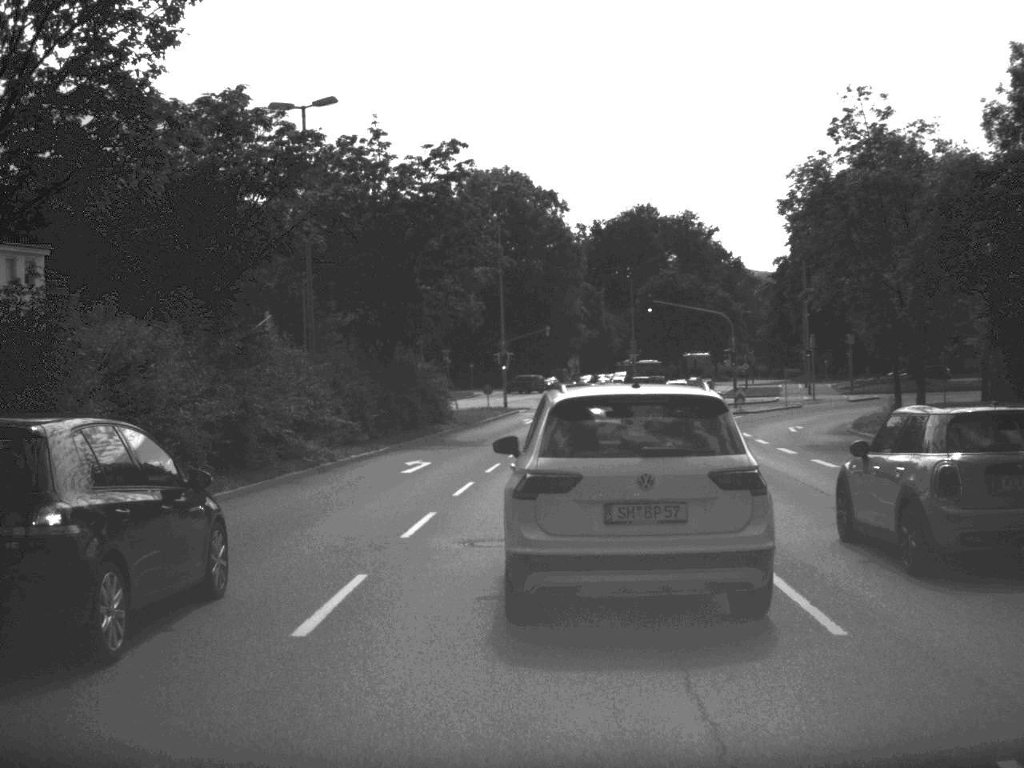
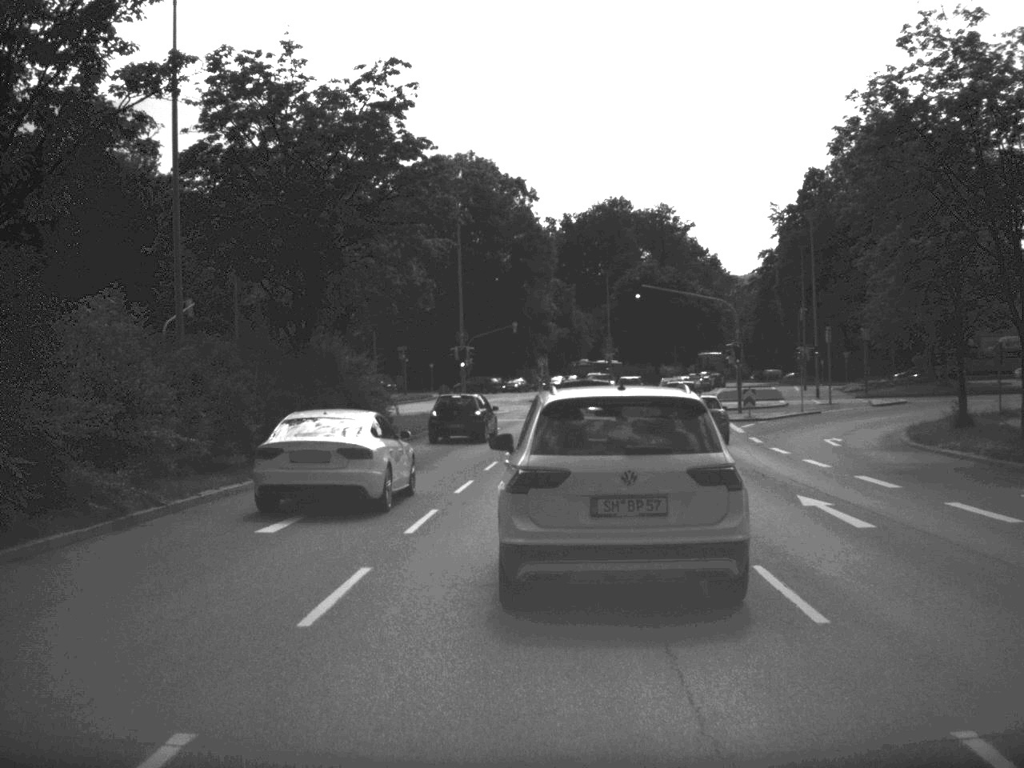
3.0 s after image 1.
(+0.1, +11.3) m; +1°
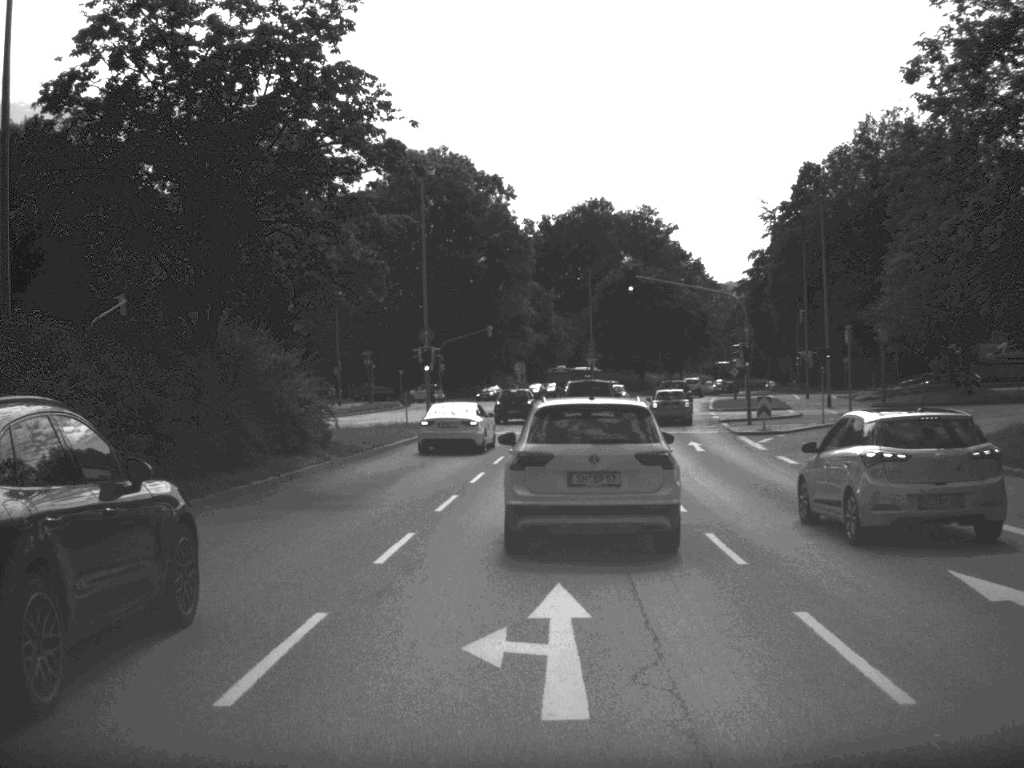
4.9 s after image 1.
(+0.1, +8.0) m; +1°
